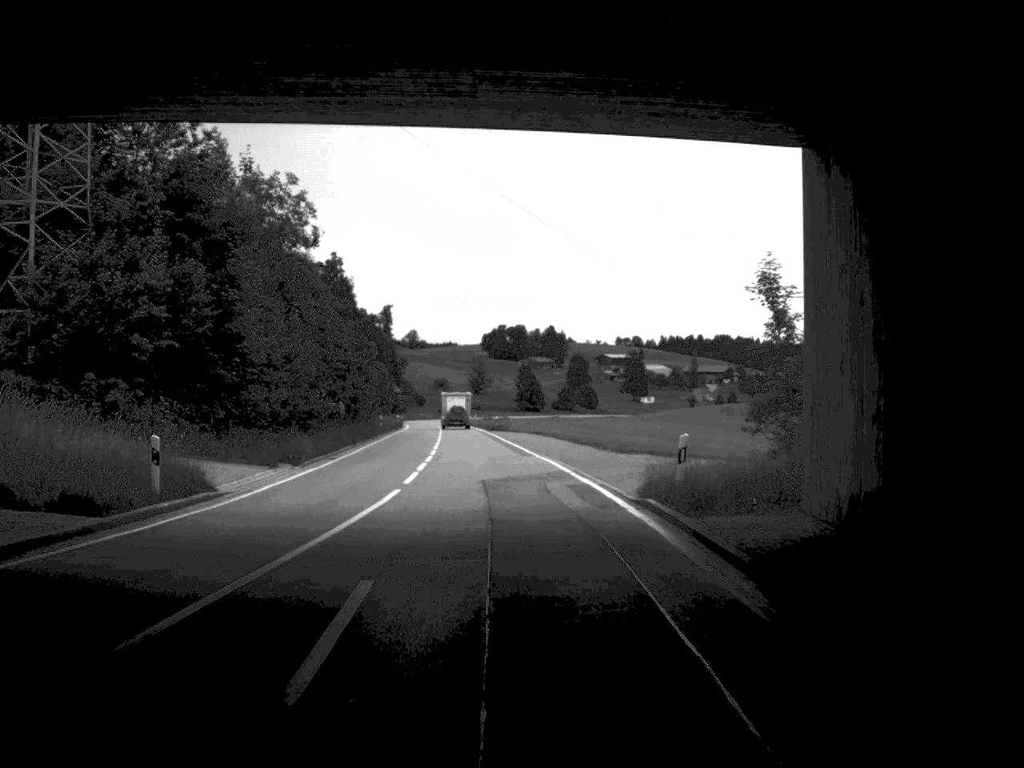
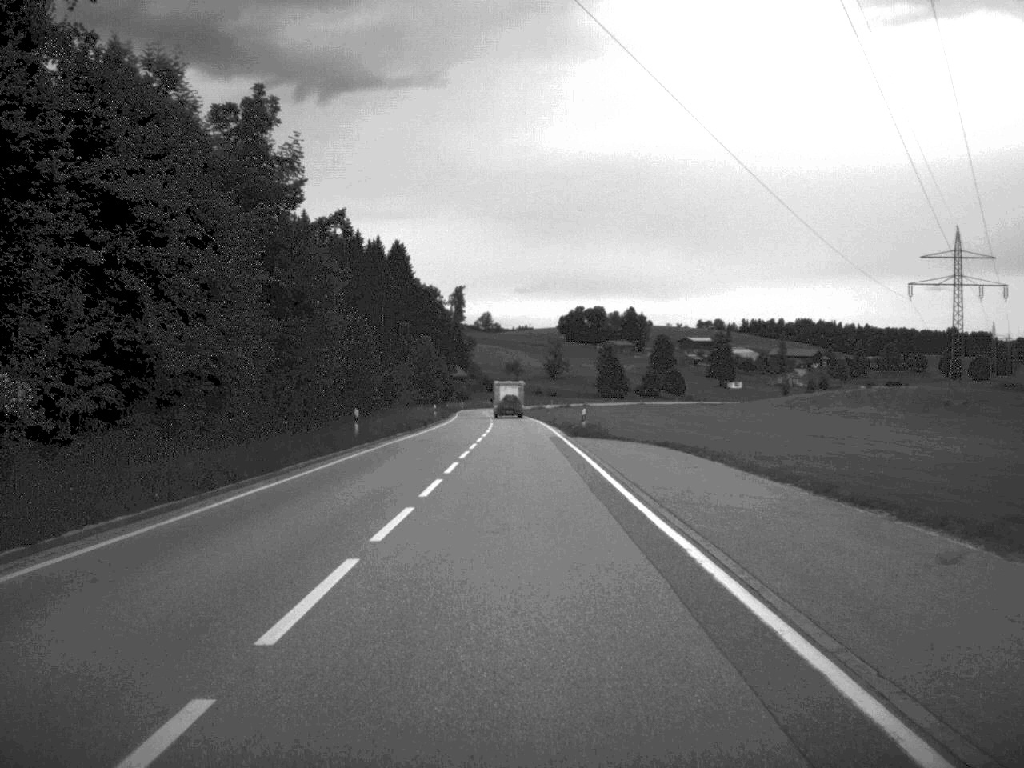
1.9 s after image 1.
(-1.3, +39.6) m; -4°
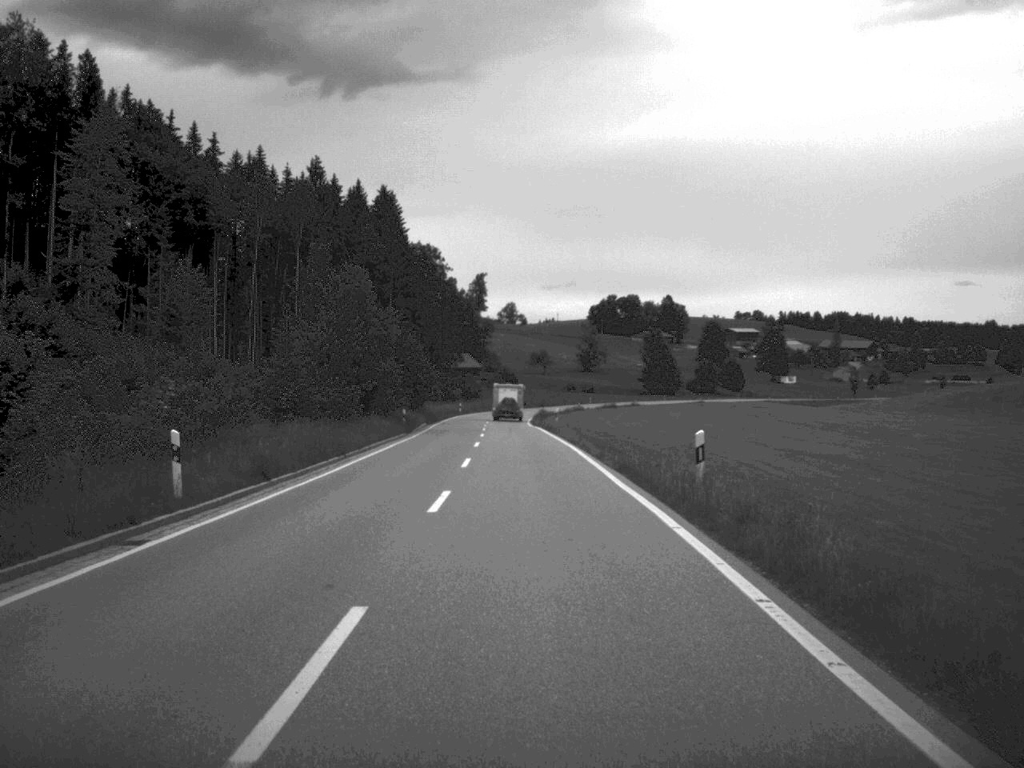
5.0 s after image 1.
(-0.7, +66.8) m; -1°
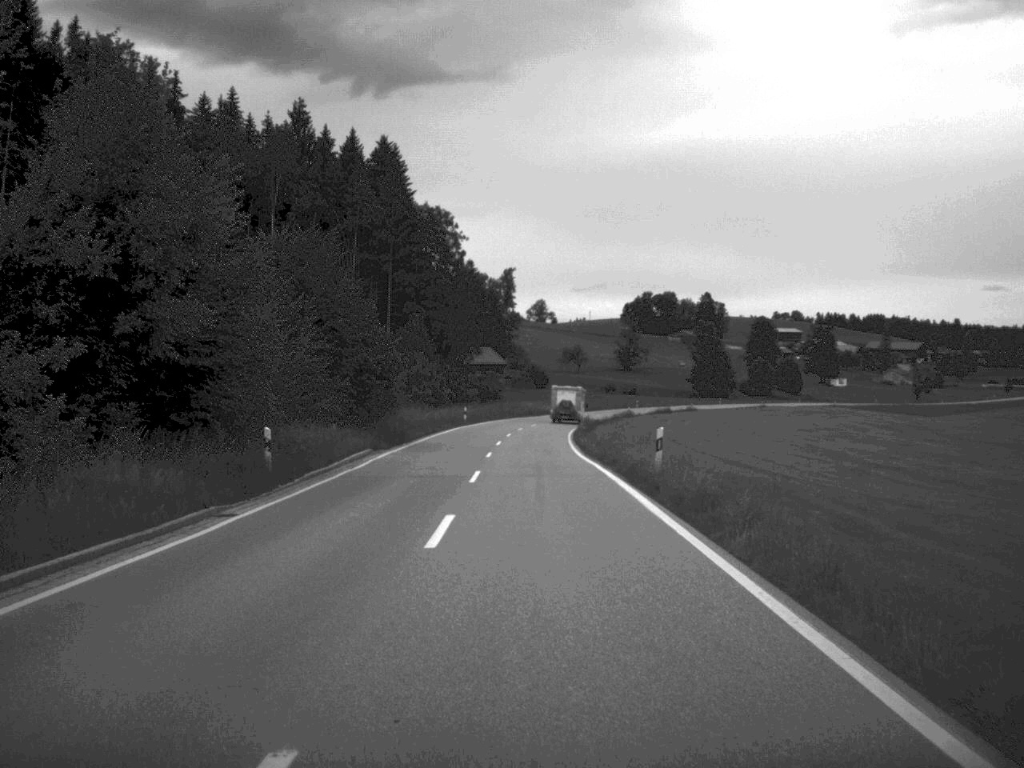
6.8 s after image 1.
(-0.4, +38.8) m; -1°
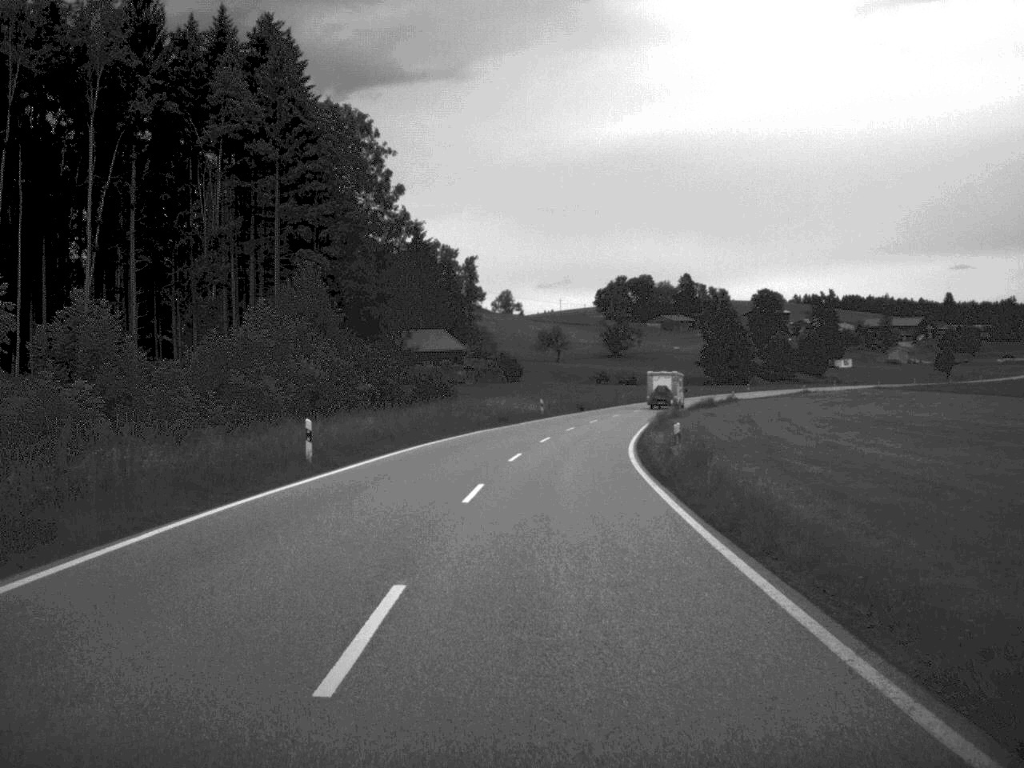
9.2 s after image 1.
(+0.1, +54.0) m; +1°
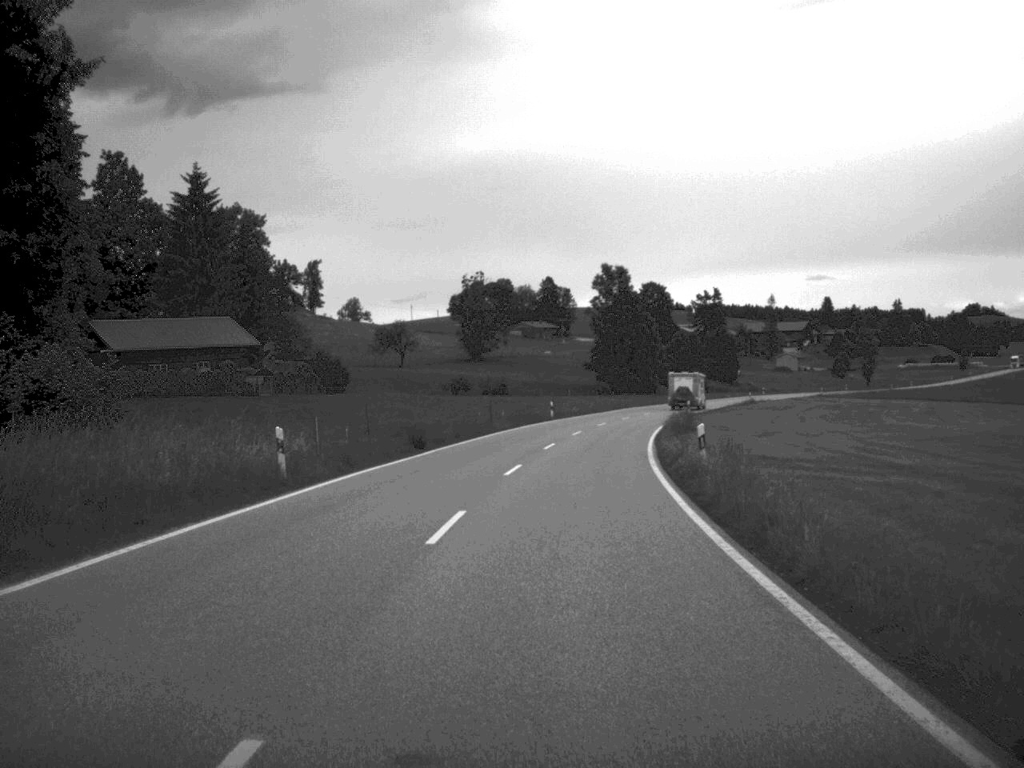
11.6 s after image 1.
(+2.7, +51.7) m; +6°
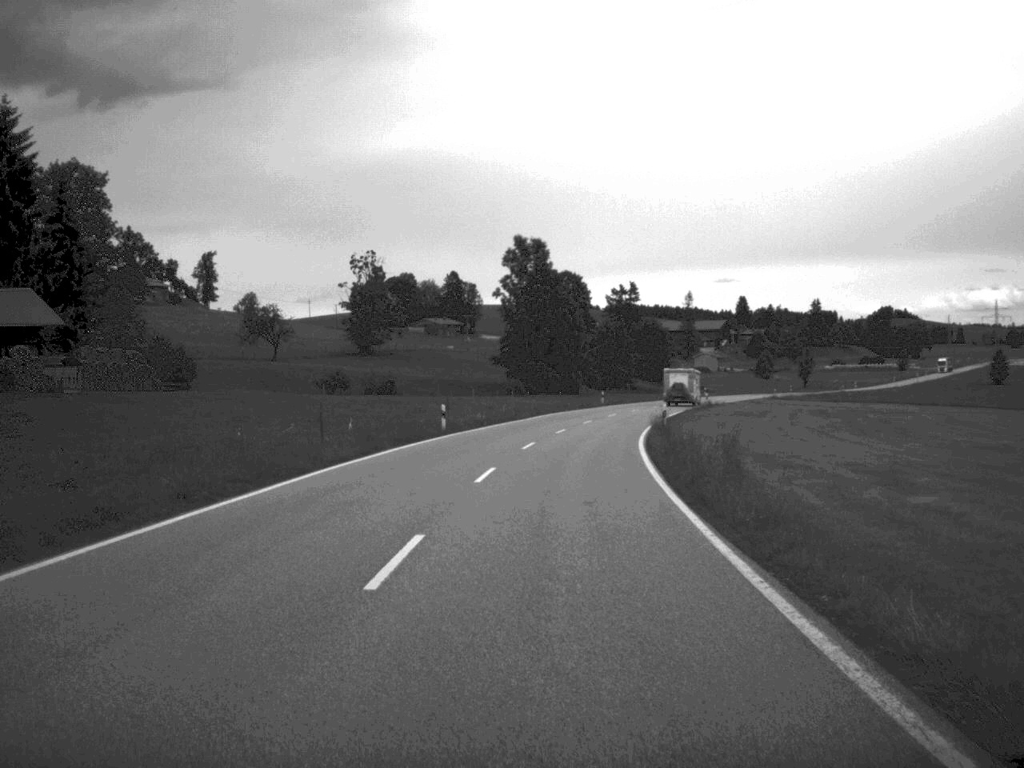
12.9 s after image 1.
(+1.0, +27.3) m; +4°
